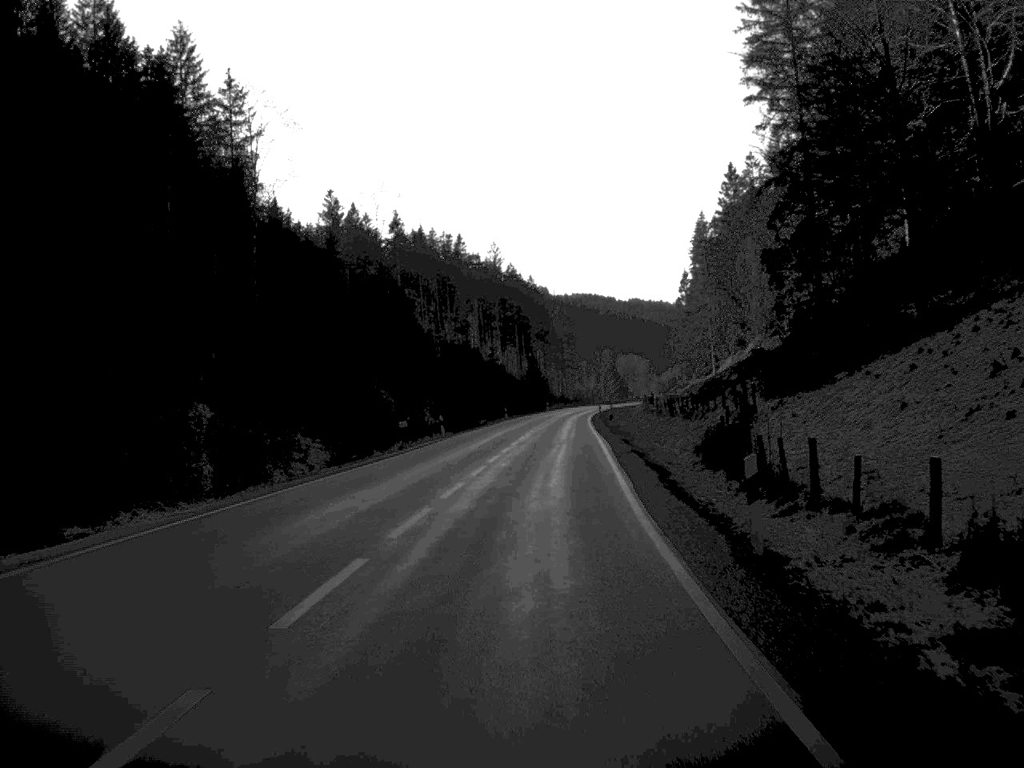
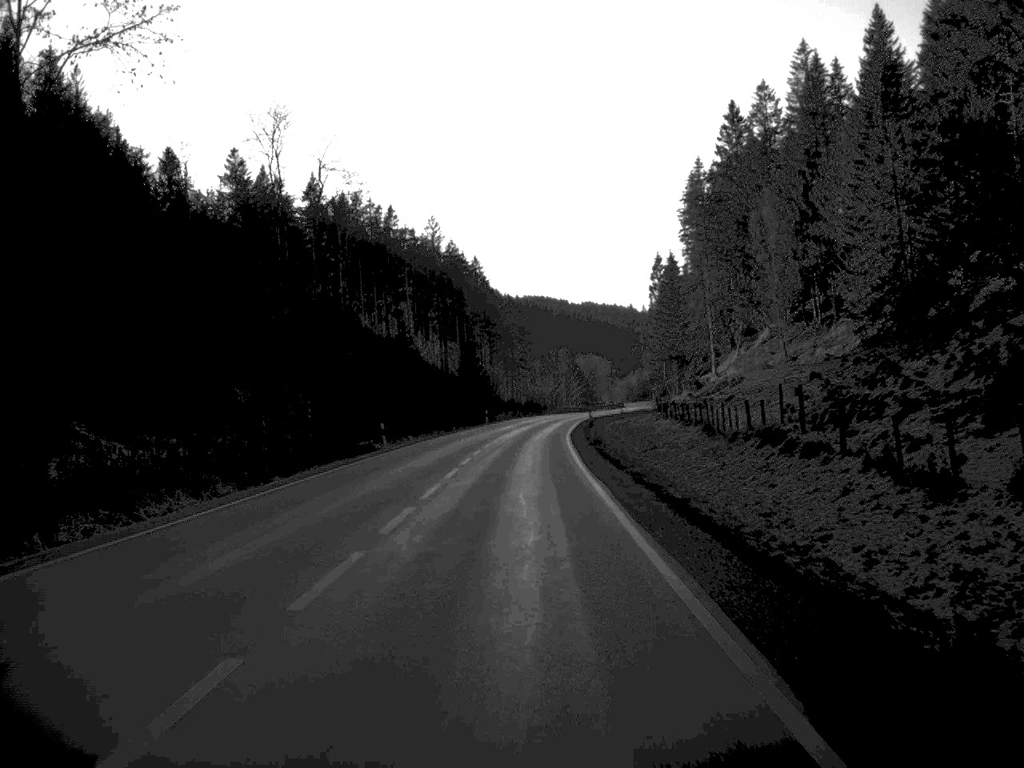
(+1.6, +58.8) m; +2°
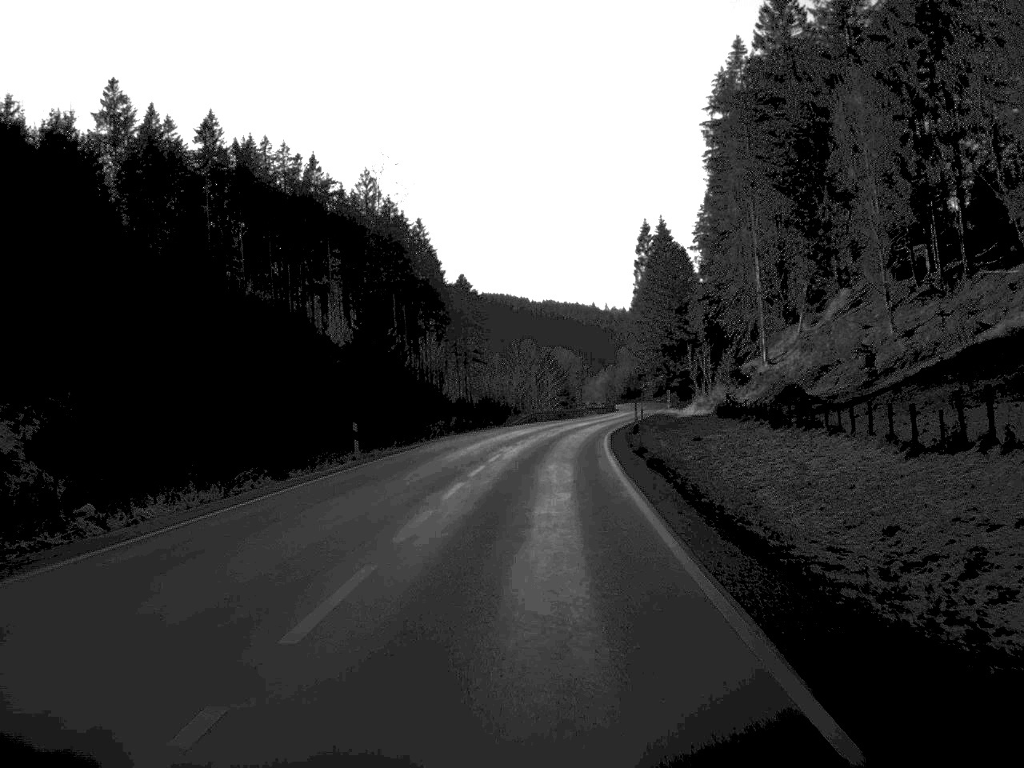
(+0.6, +61.2) m; +2°
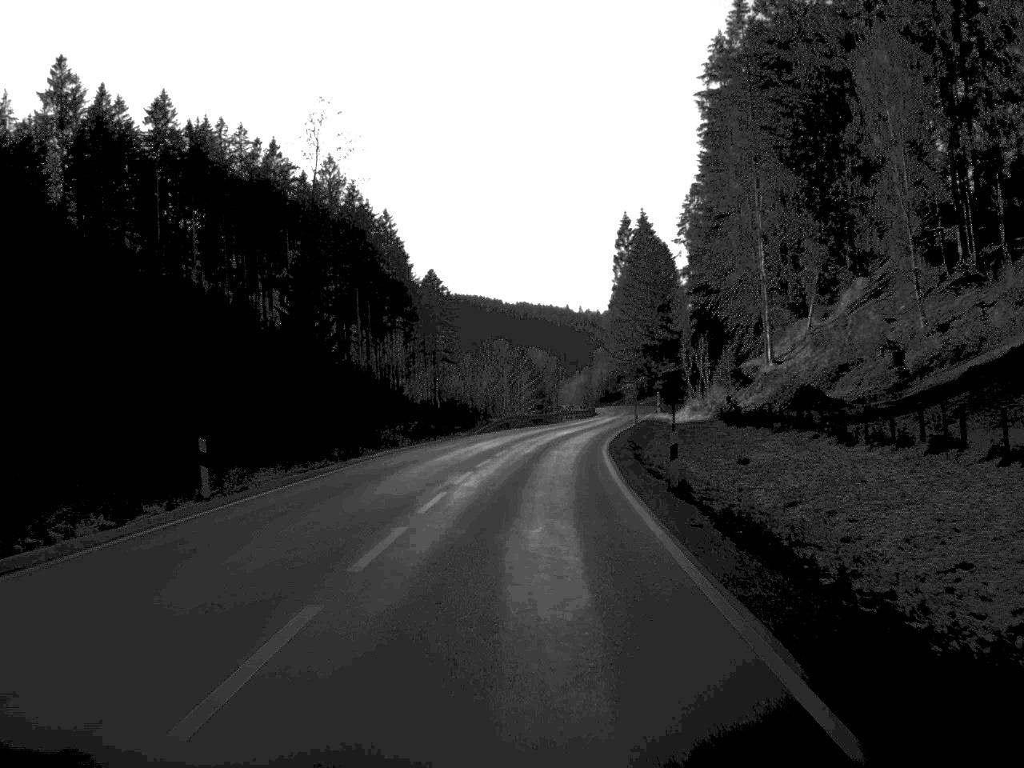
(+0.2, +14.5) m; +1°
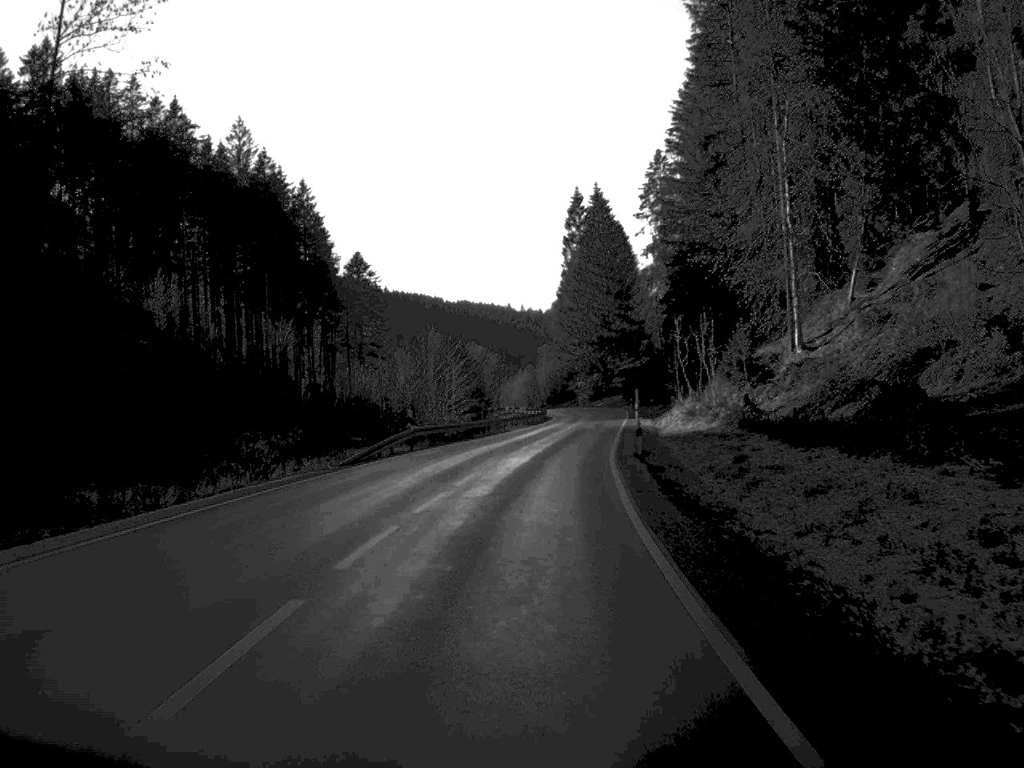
(+0.7, +29.7) m; +3°
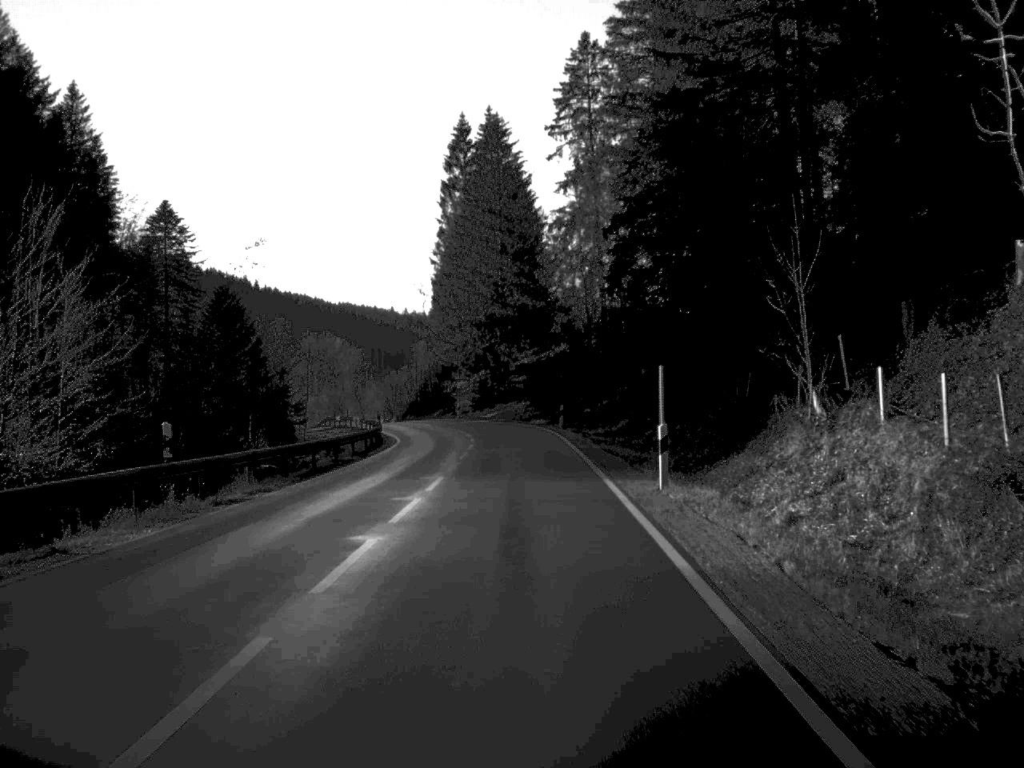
(+3.0, +61.0) m; +5°
